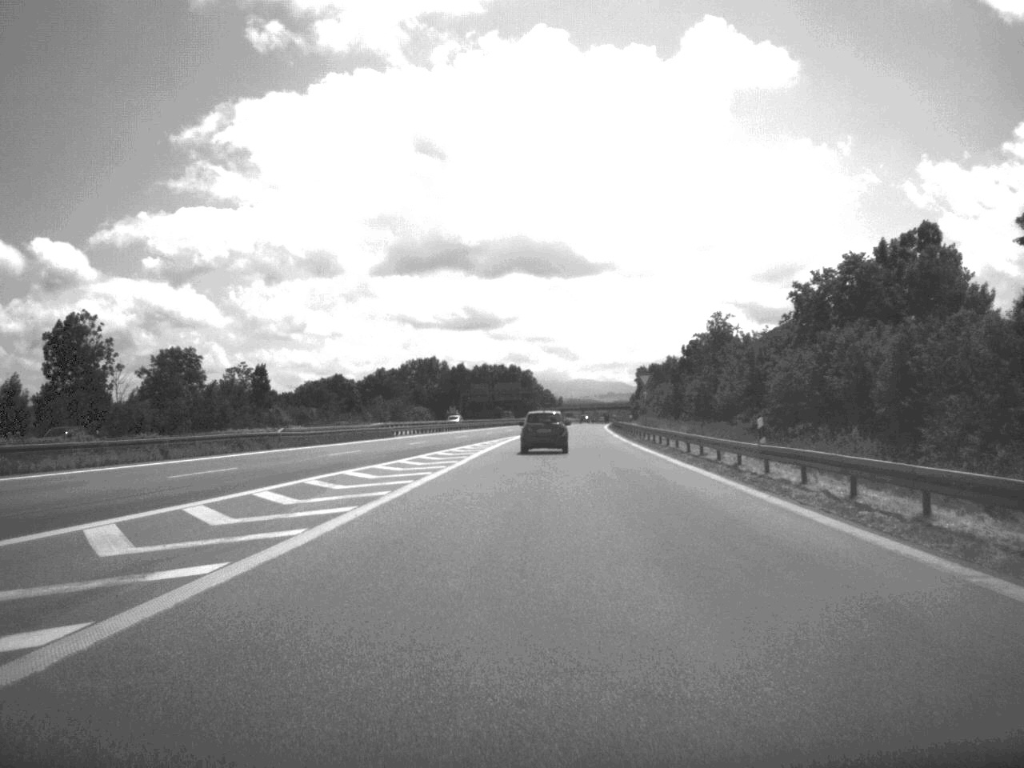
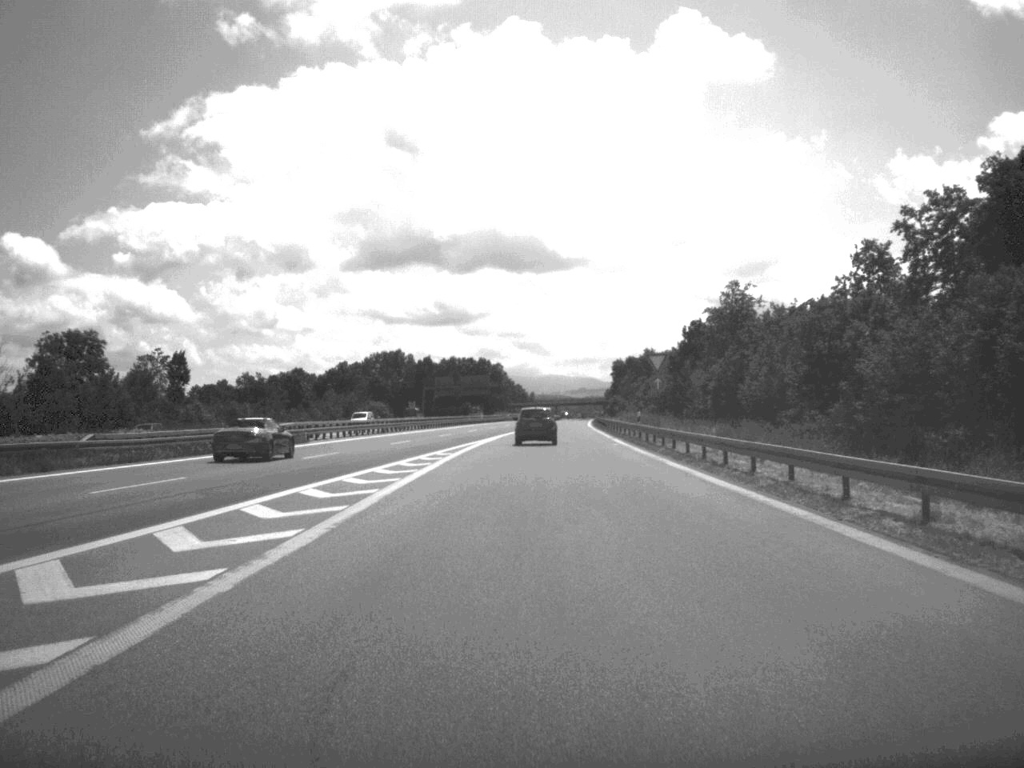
(+0.3, +24.7) m; +1°
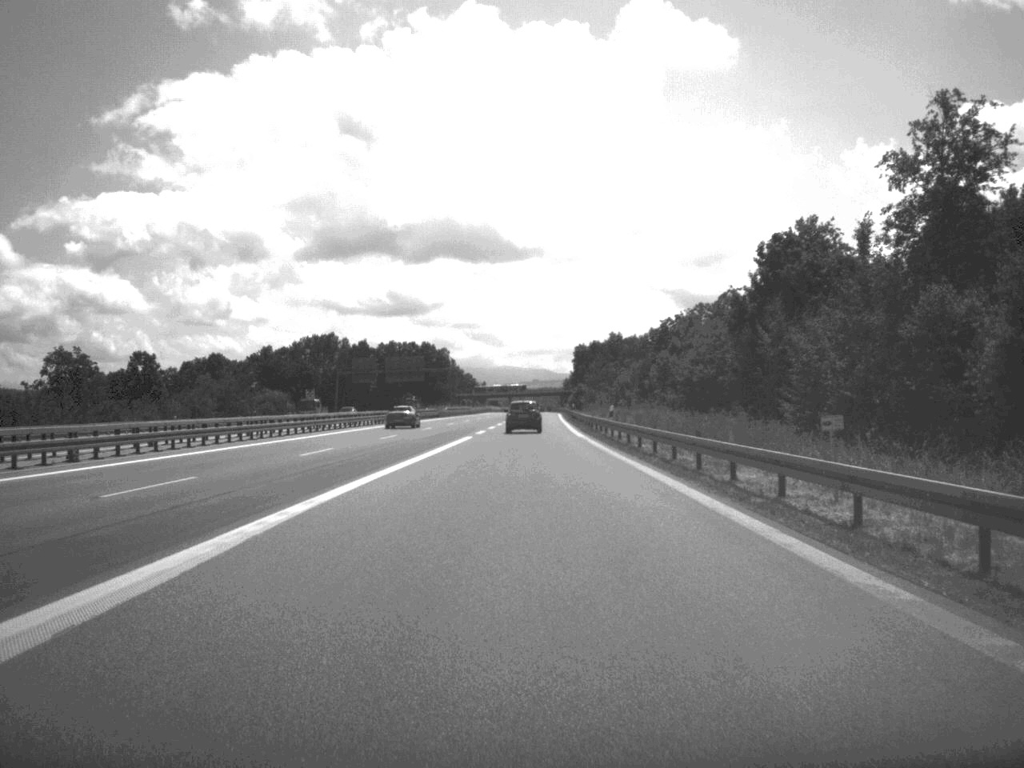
(+1.0, +56.2) m; +2°
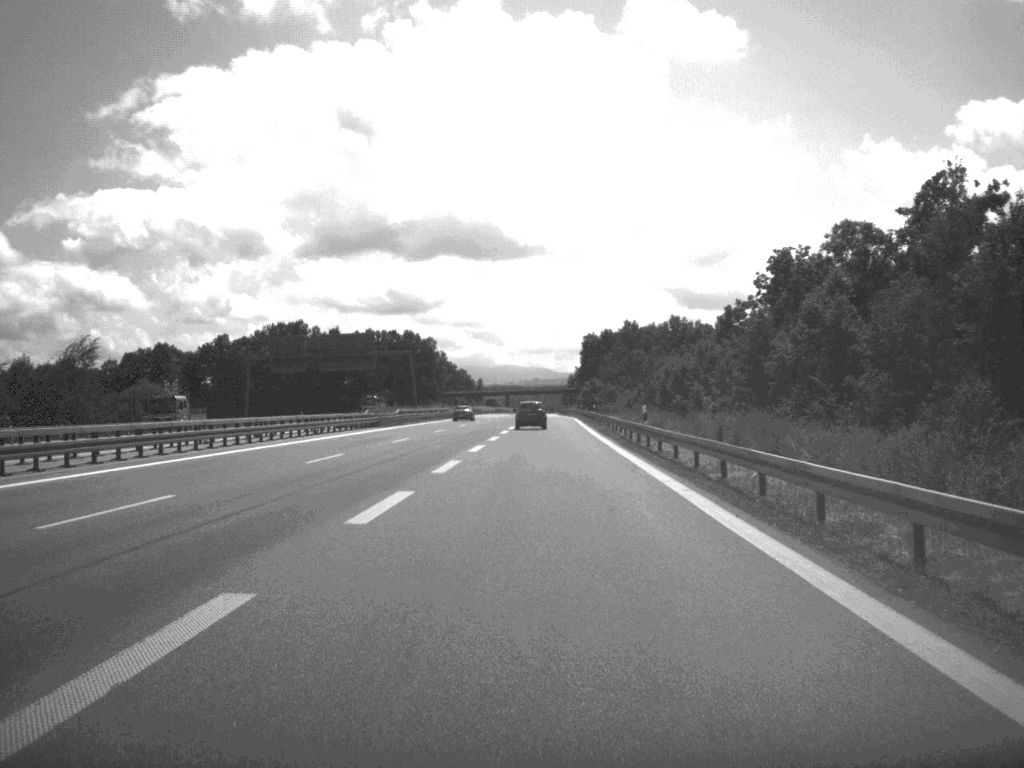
(-0.1, +58.7) m; 0°
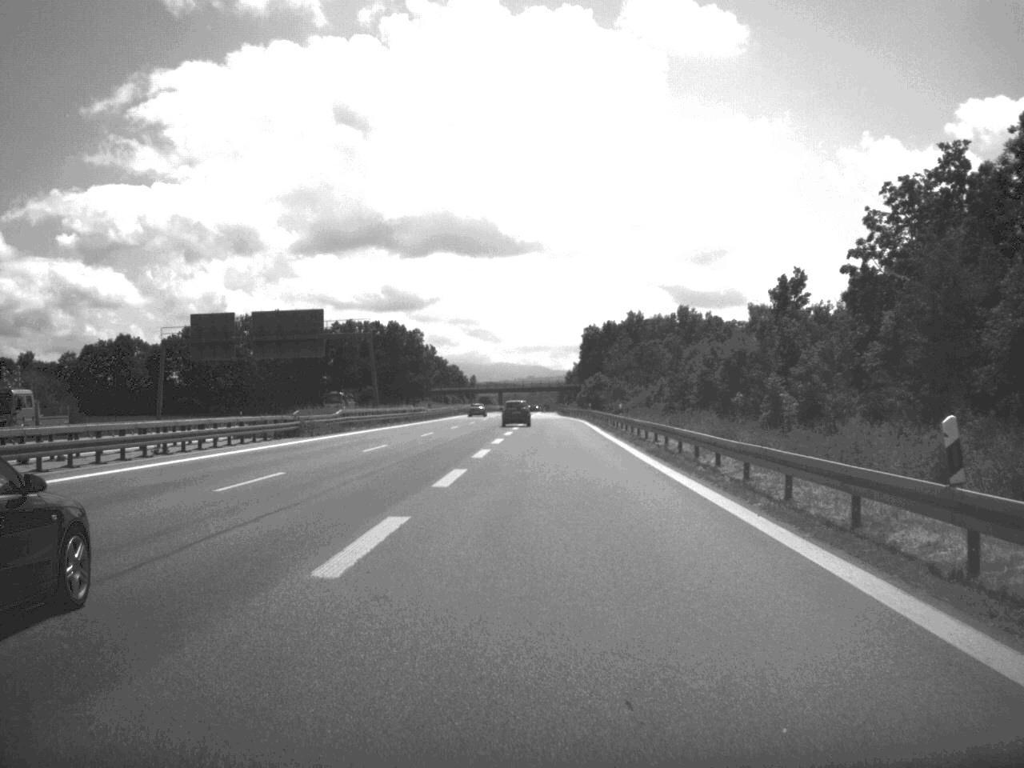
(0.0, +28.5) m; 0°
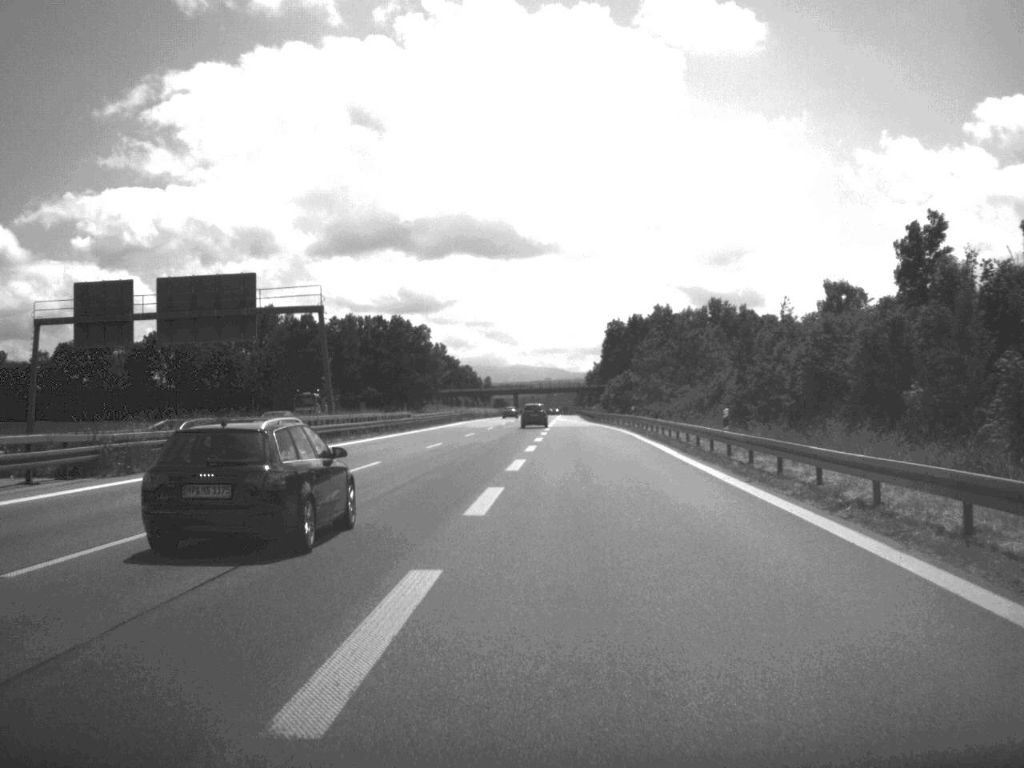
(-0.2, +28.7) m; -1°
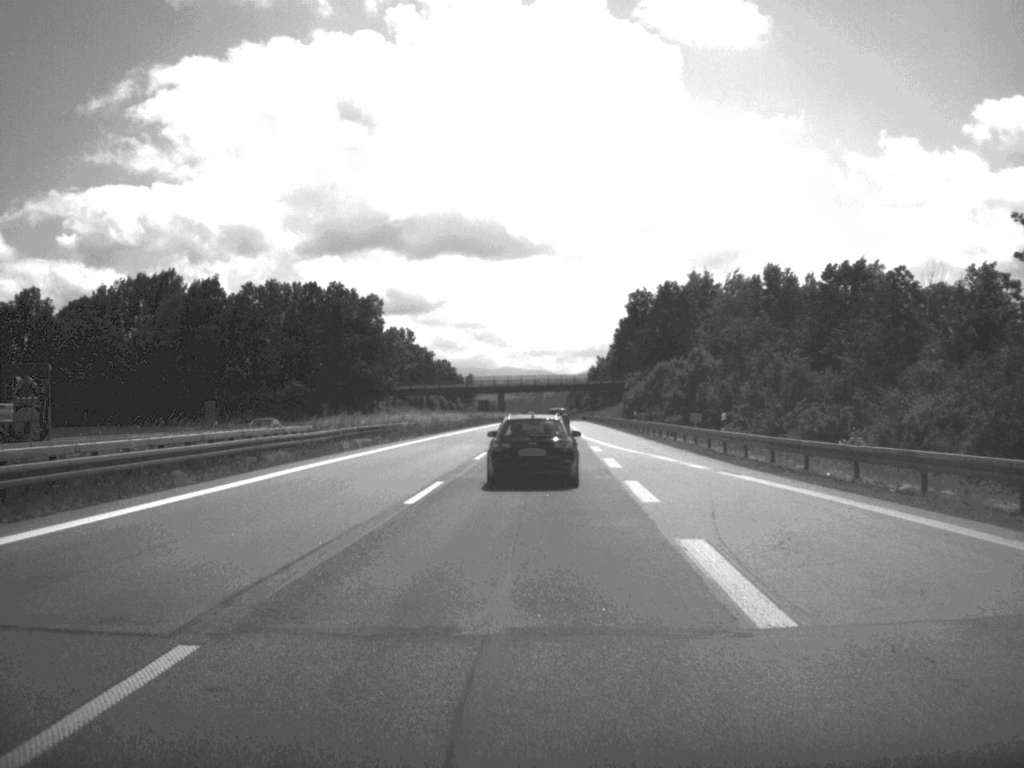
(-0.3, +79.9) m; 0°
